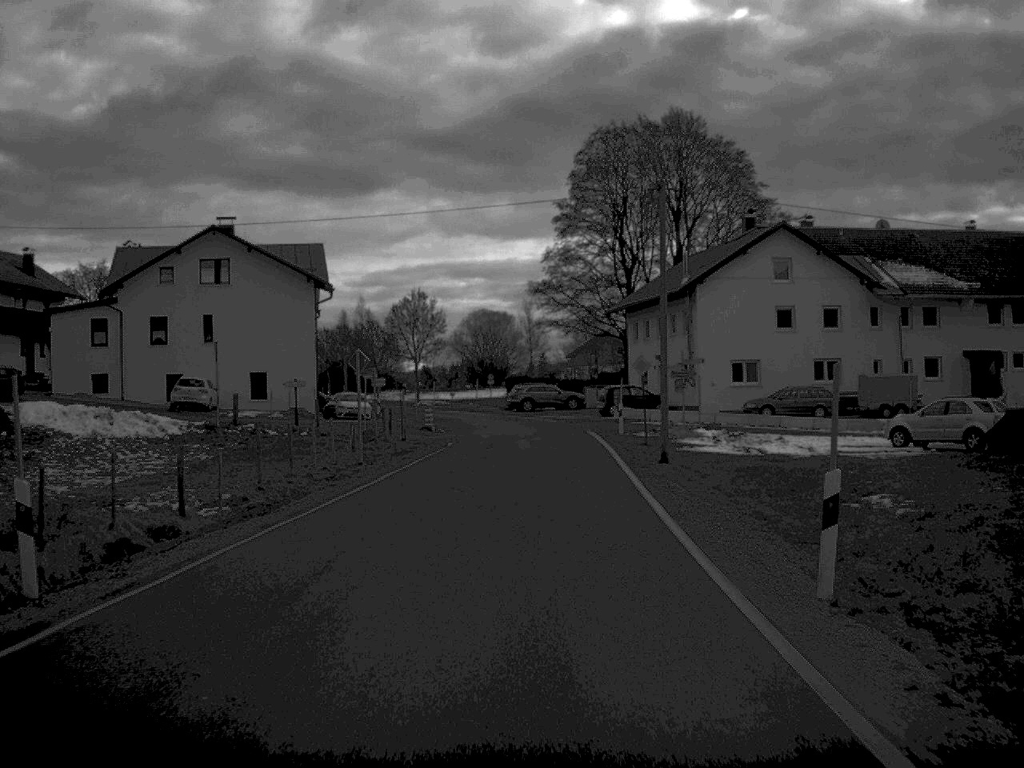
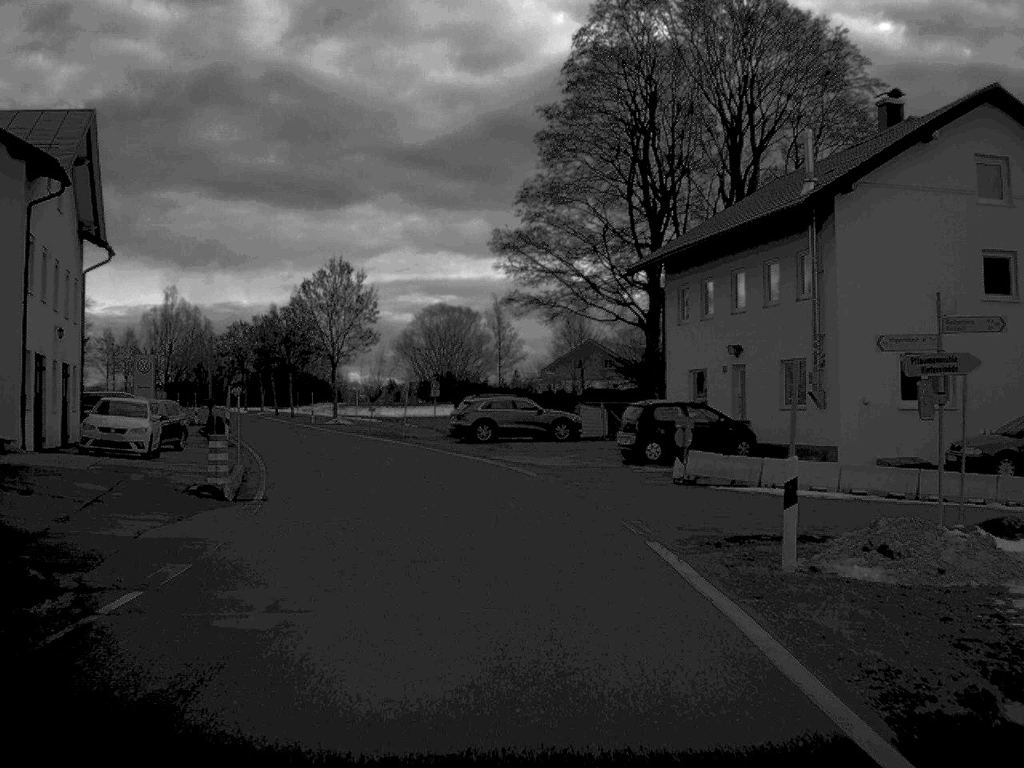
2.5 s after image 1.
(+0.5, +32.8) m; +1°
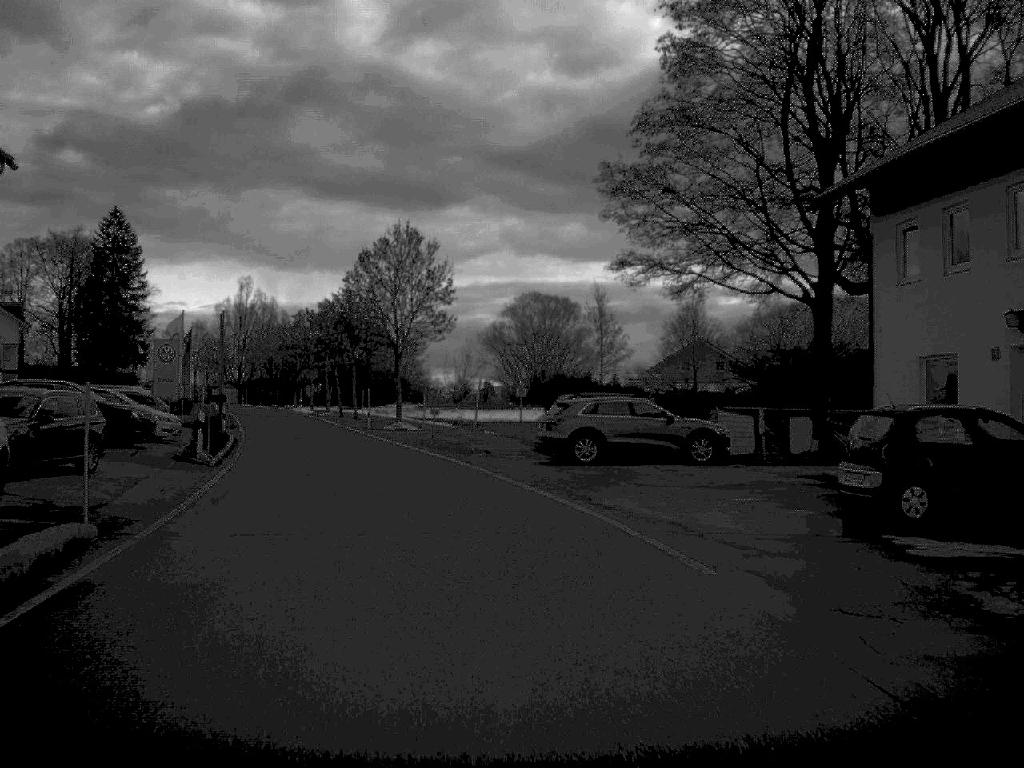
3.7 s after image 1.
(-0.5, +15.2) m; -5°
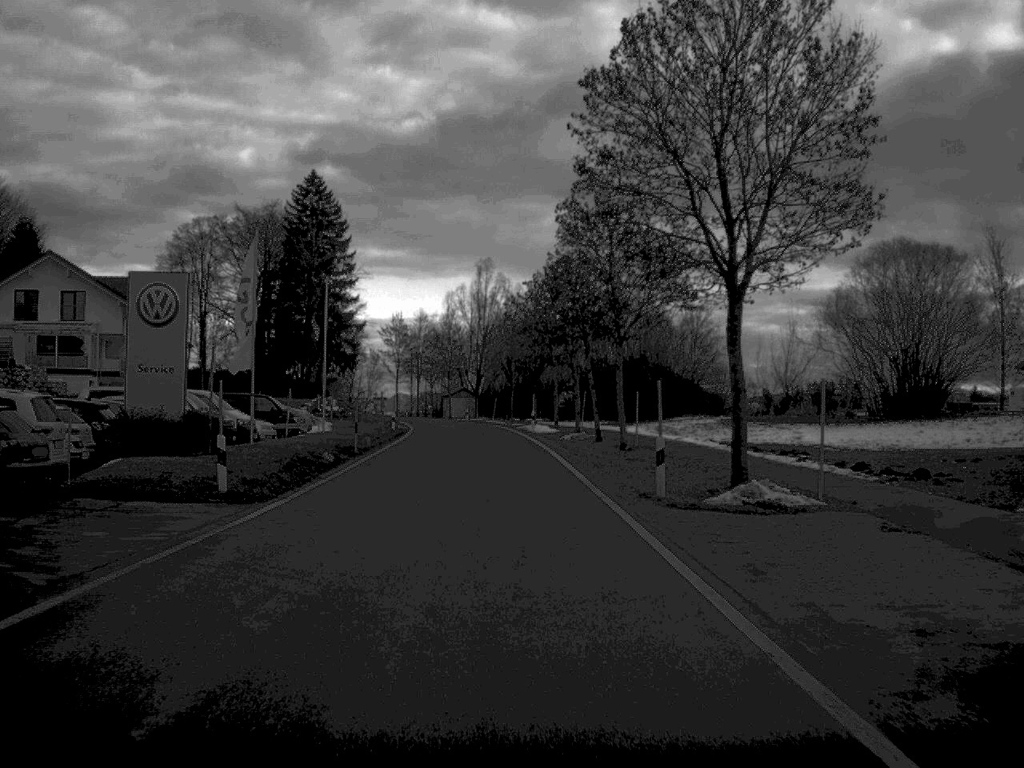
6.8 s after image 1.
(-4.8, +39.3) m; -12°
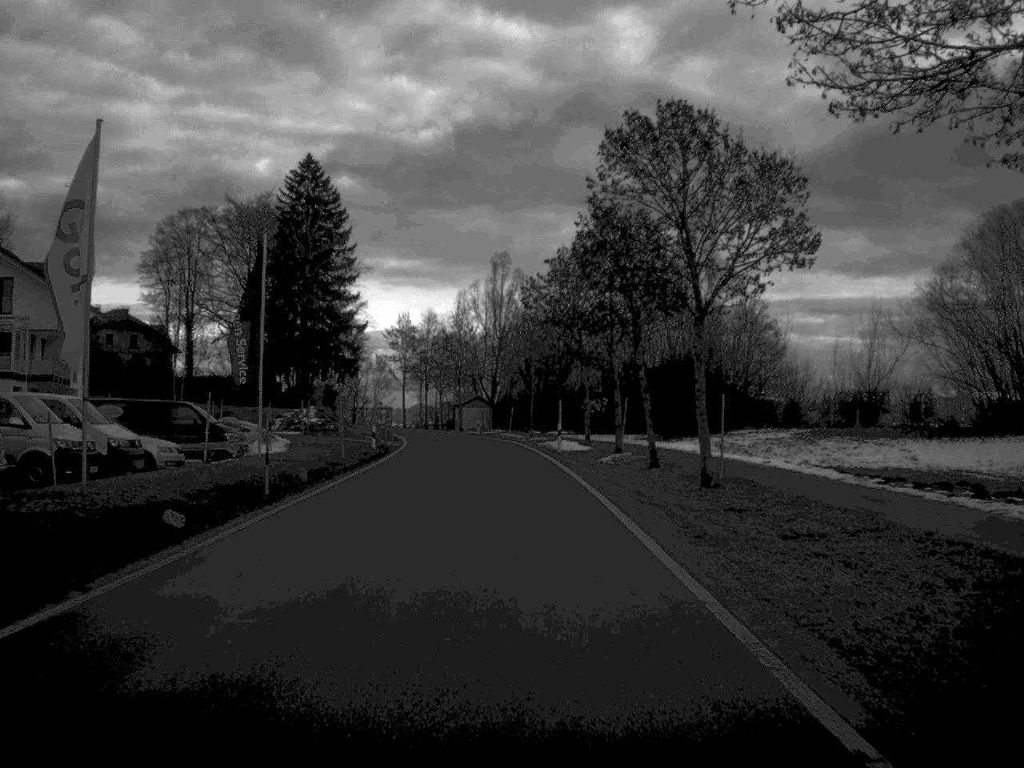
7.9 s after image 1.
(-0.1, +15.2) m; -1°
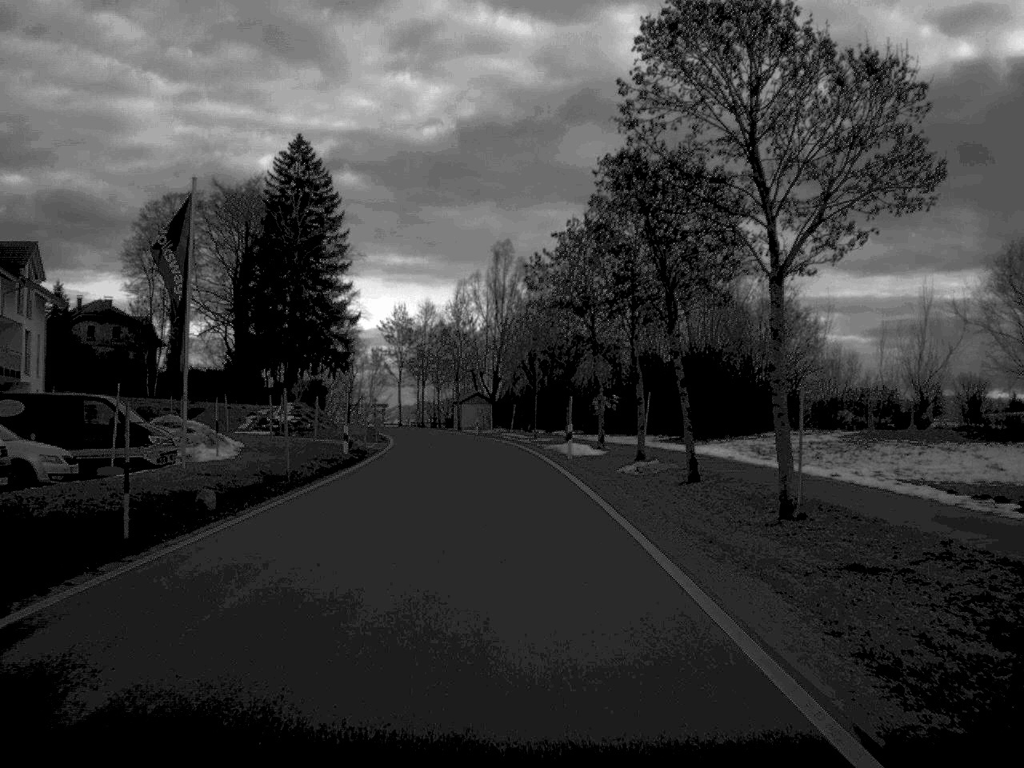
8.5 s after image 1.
(0.0, +8.0) m; 0°
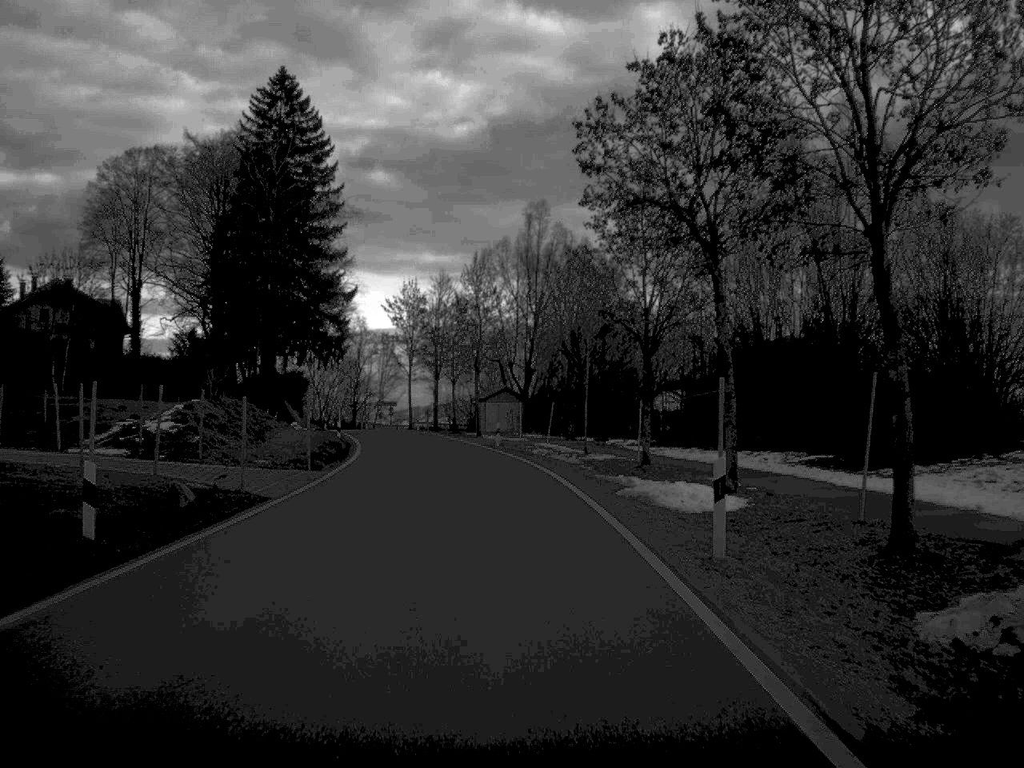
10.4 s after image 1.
(-0.3, +24.7) m; -2°
